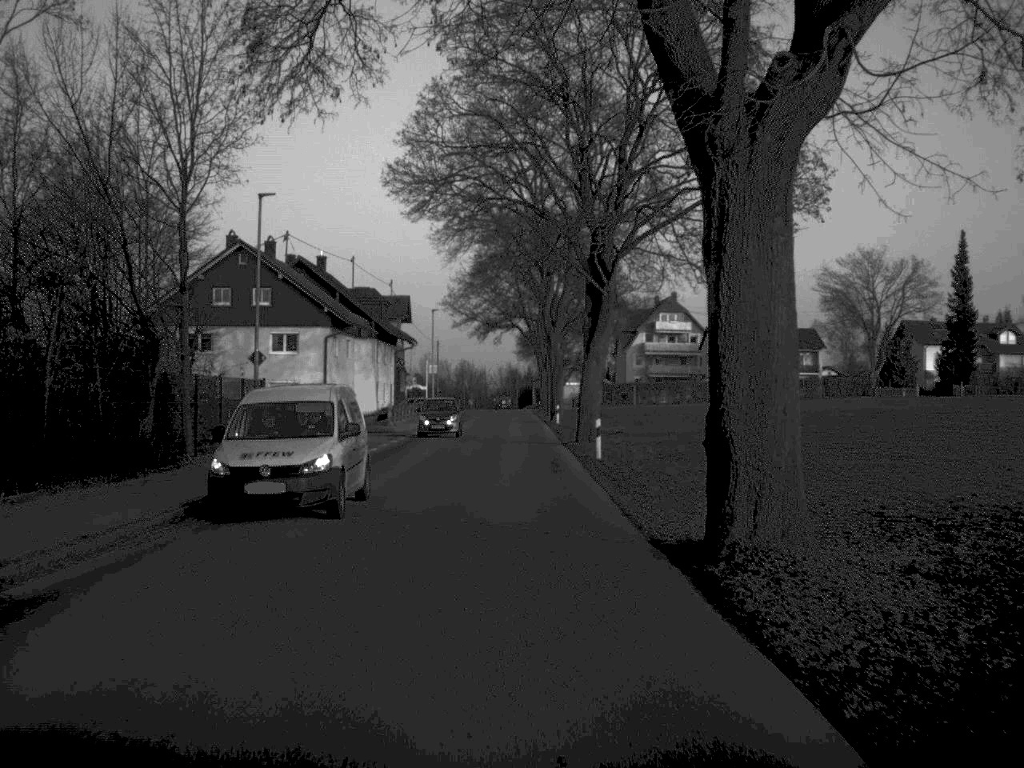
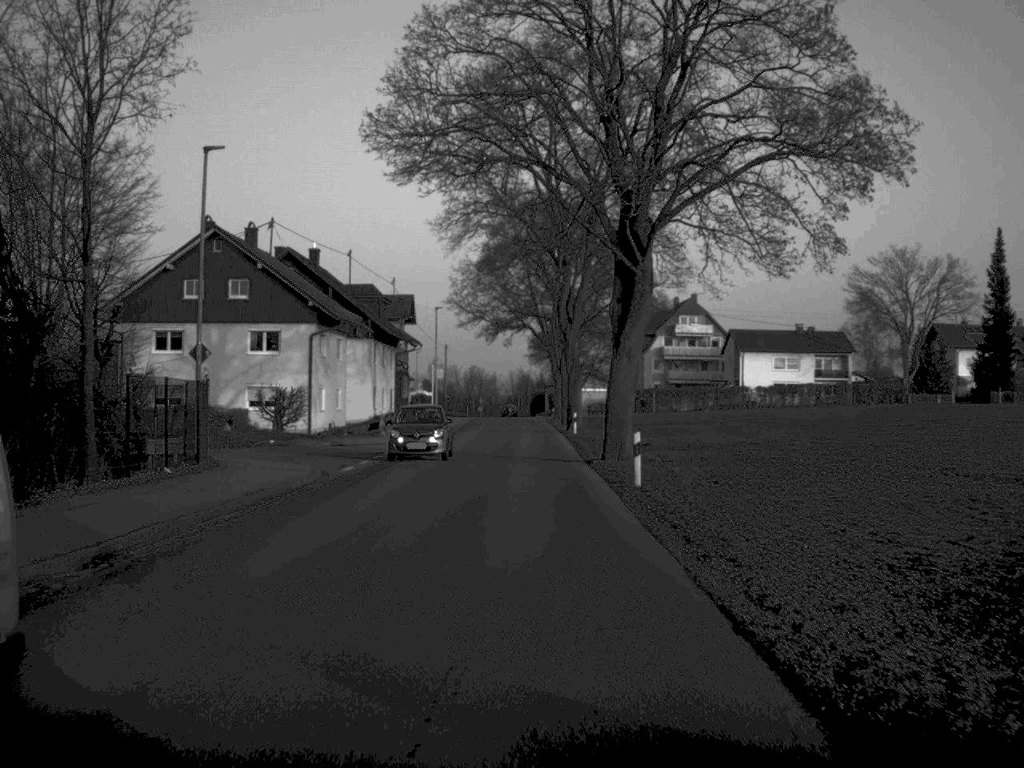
(0.0, +8.3) m; -1°
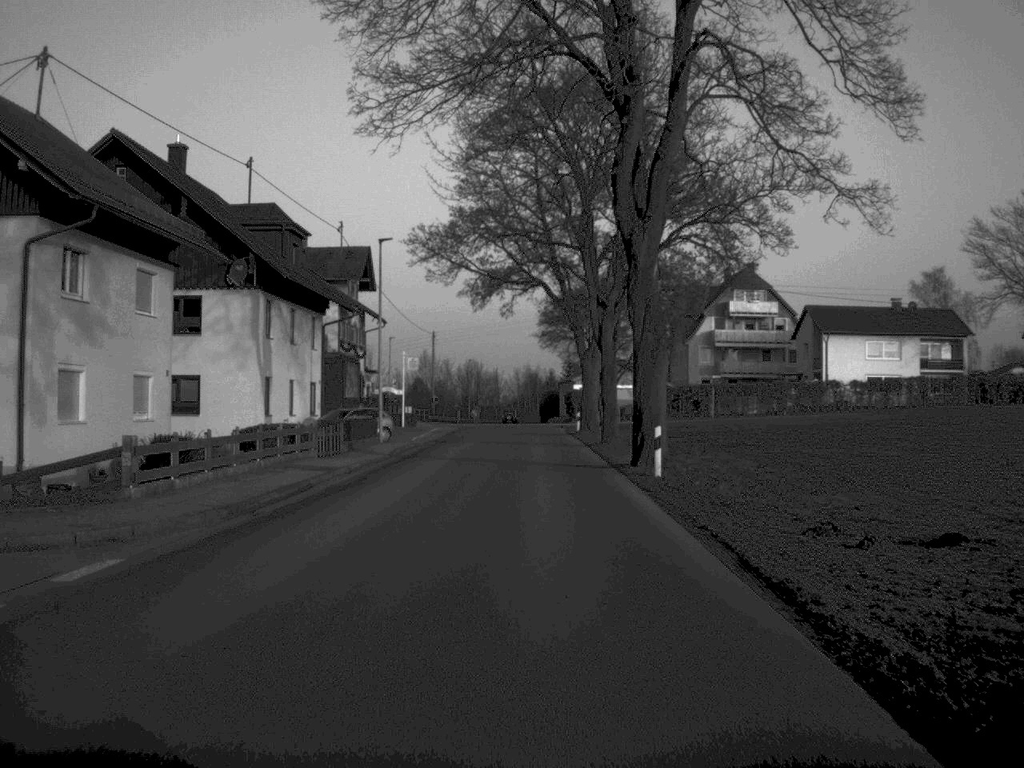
(-0.1, +35.3) m; 0°
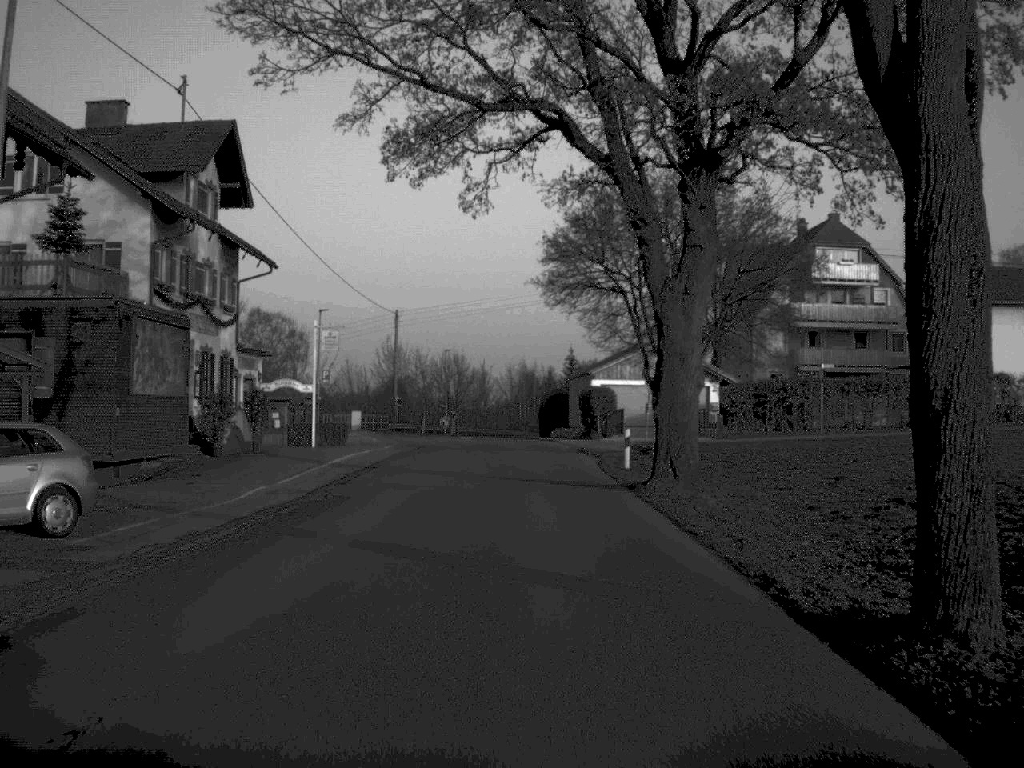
(+0.1, +35.0) m; 0°
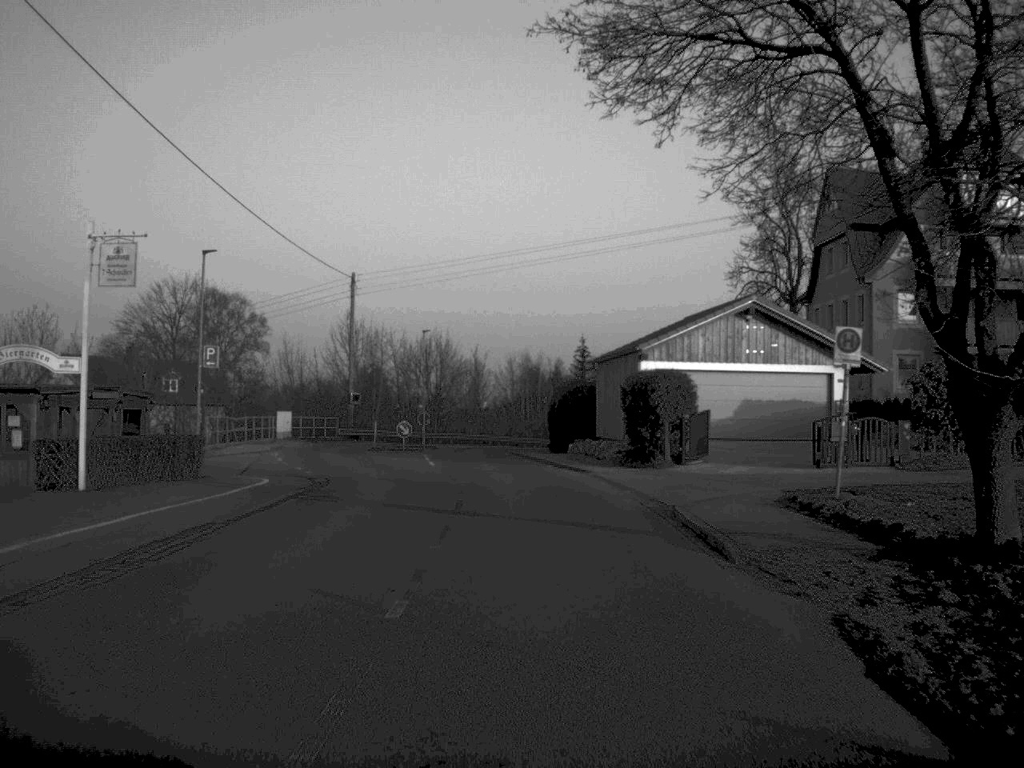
(0.0, +27.8) m; 0°
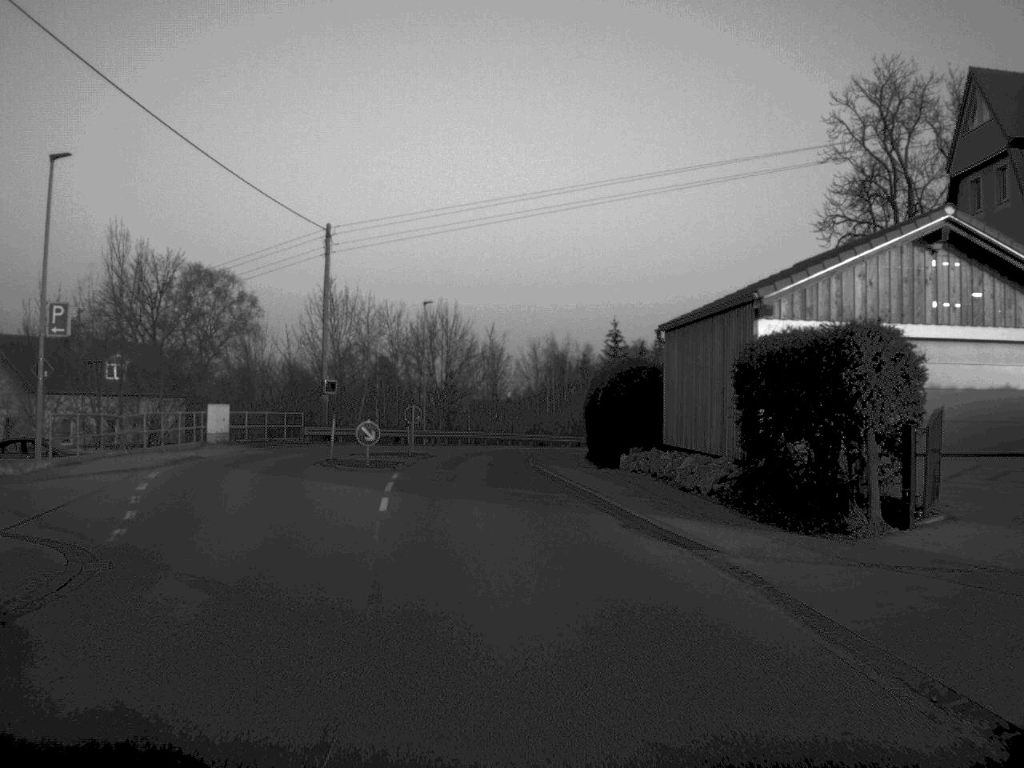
(-0.1, +17.5) m; -1°
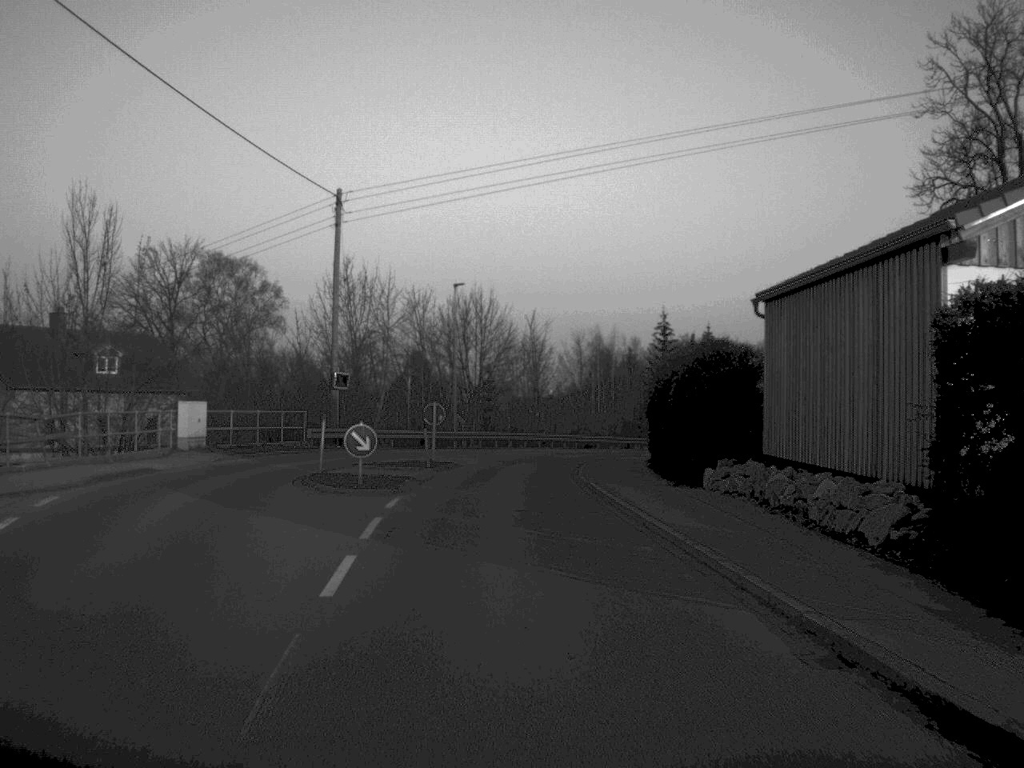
(-0.1, +8.8) m; -2°
